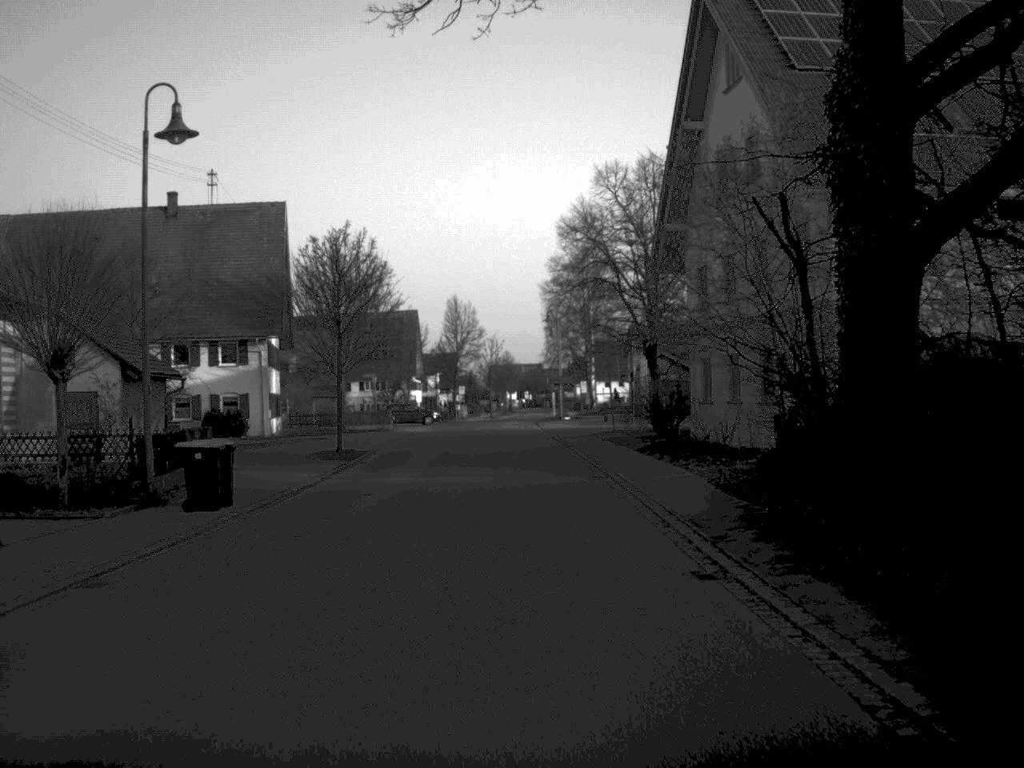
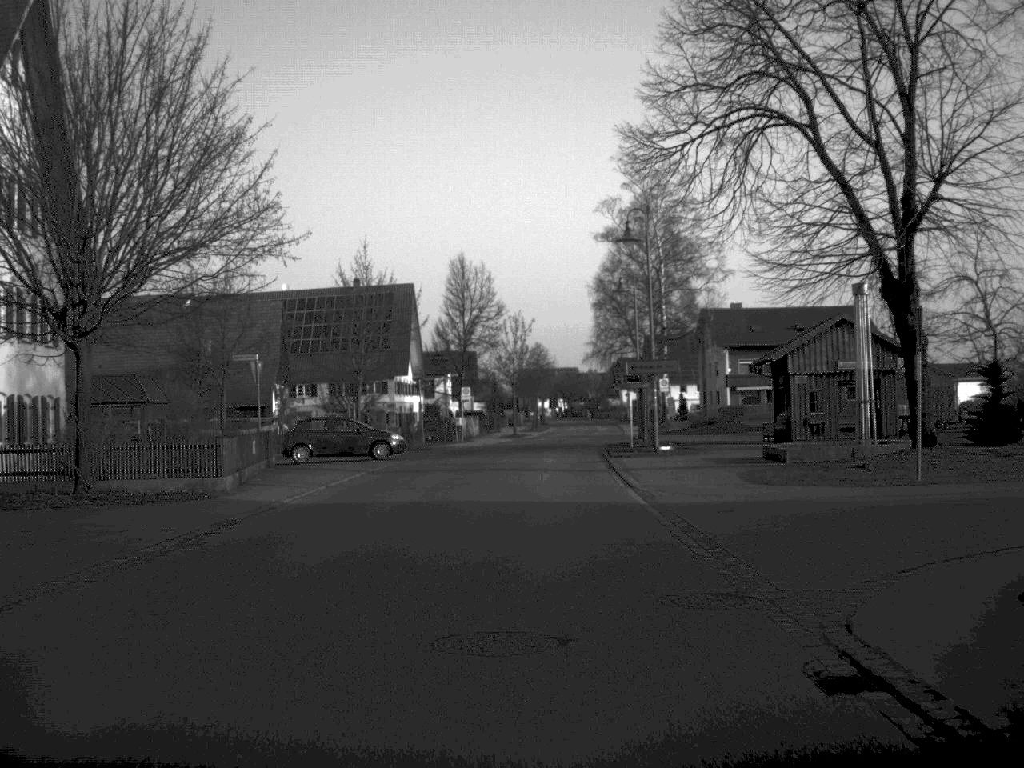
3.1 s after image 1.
(-0.6, +41.4) m; -1°
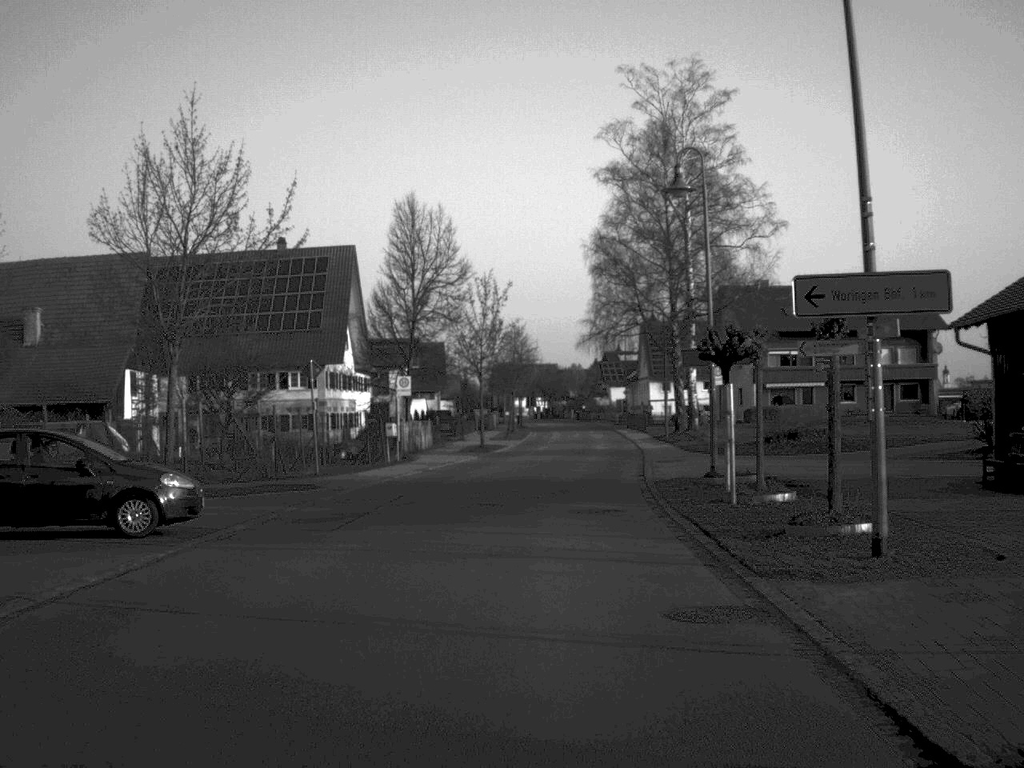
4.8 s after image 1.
(+0.1, +24.3) m; +1°
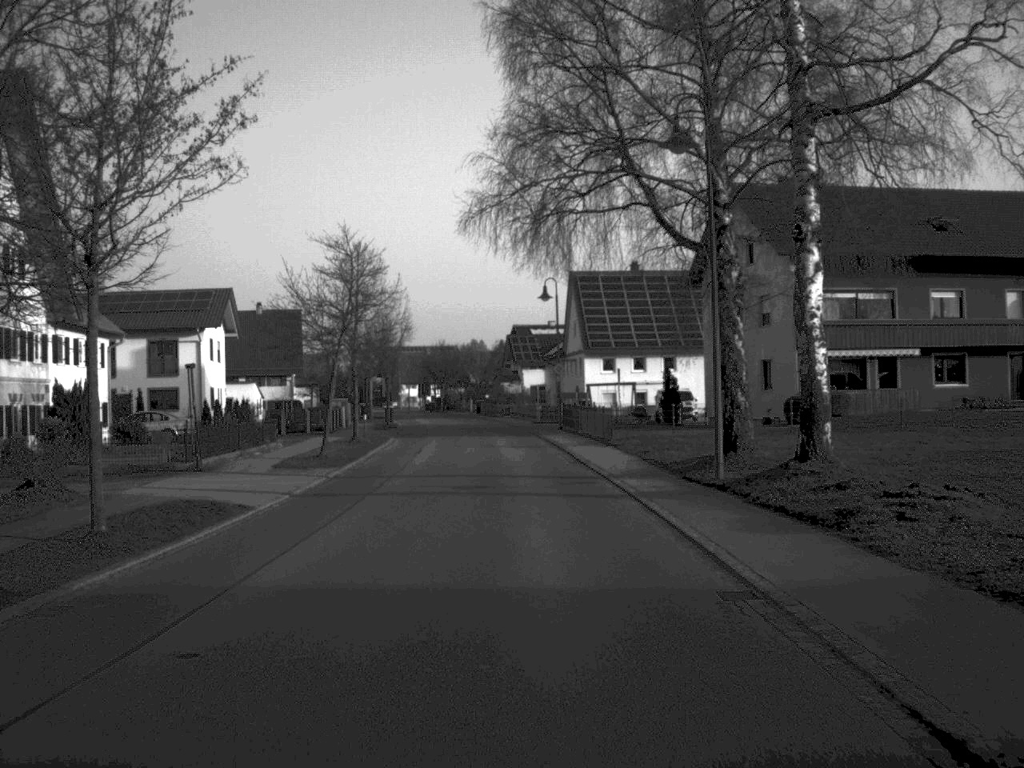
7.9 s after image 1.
(+1.9, +42.1) m; +4°
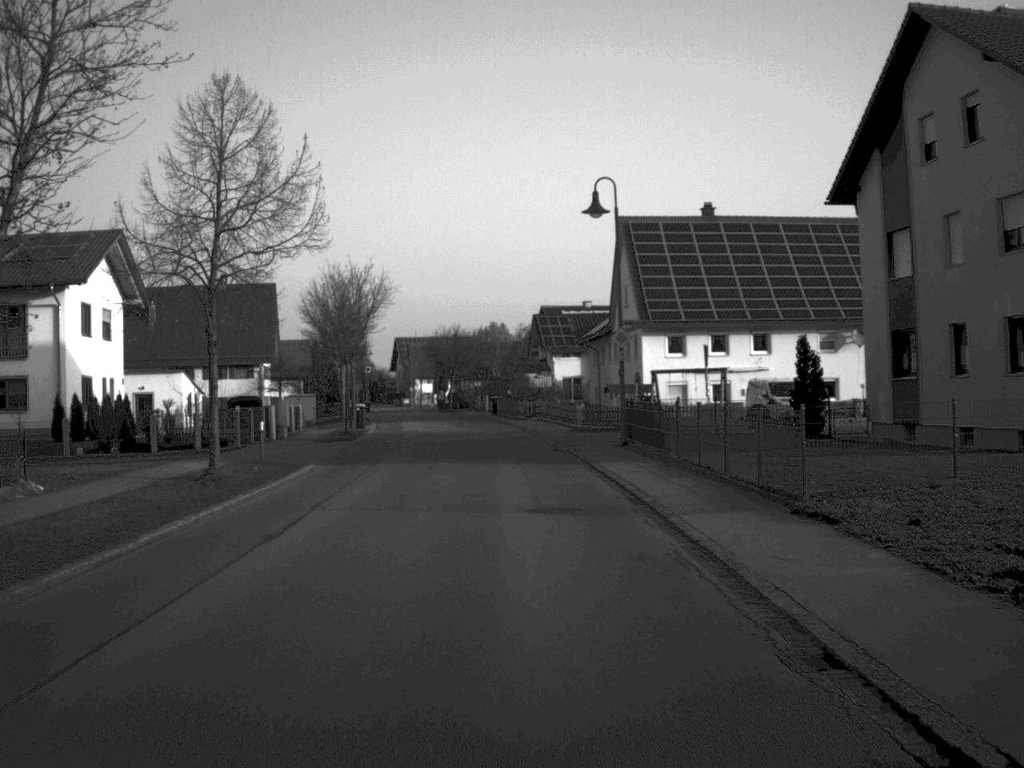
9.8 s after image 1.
(-0.2, +25.8) m; -1°
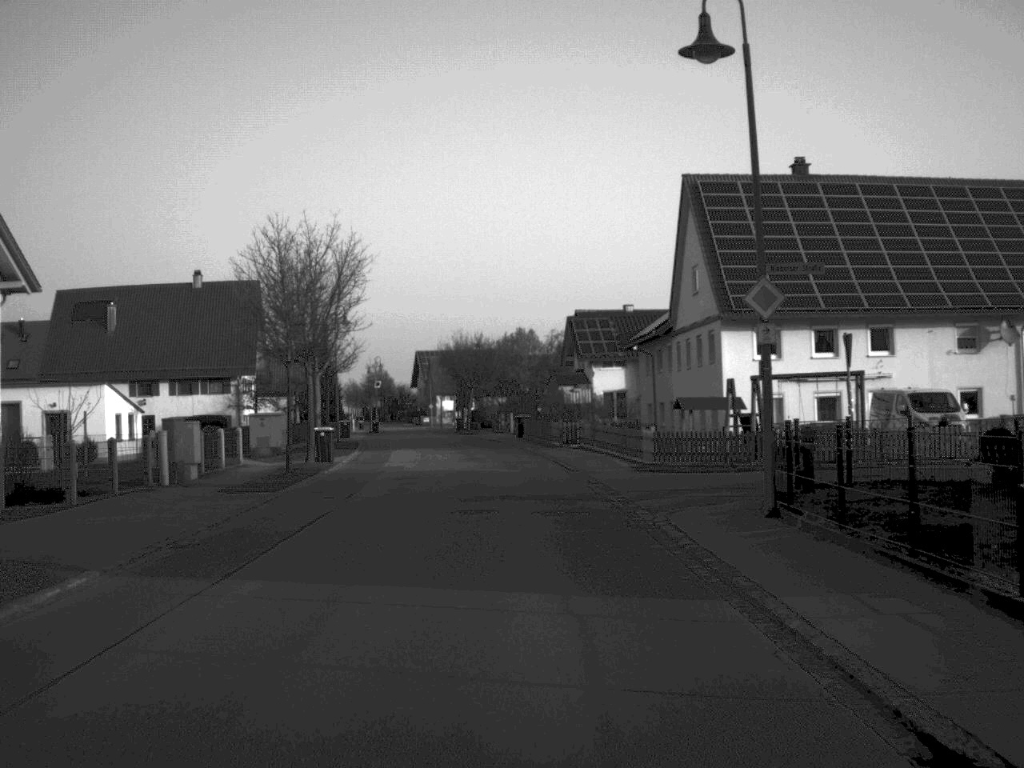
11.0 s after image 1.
(-0.2, +16.7) m; -1°
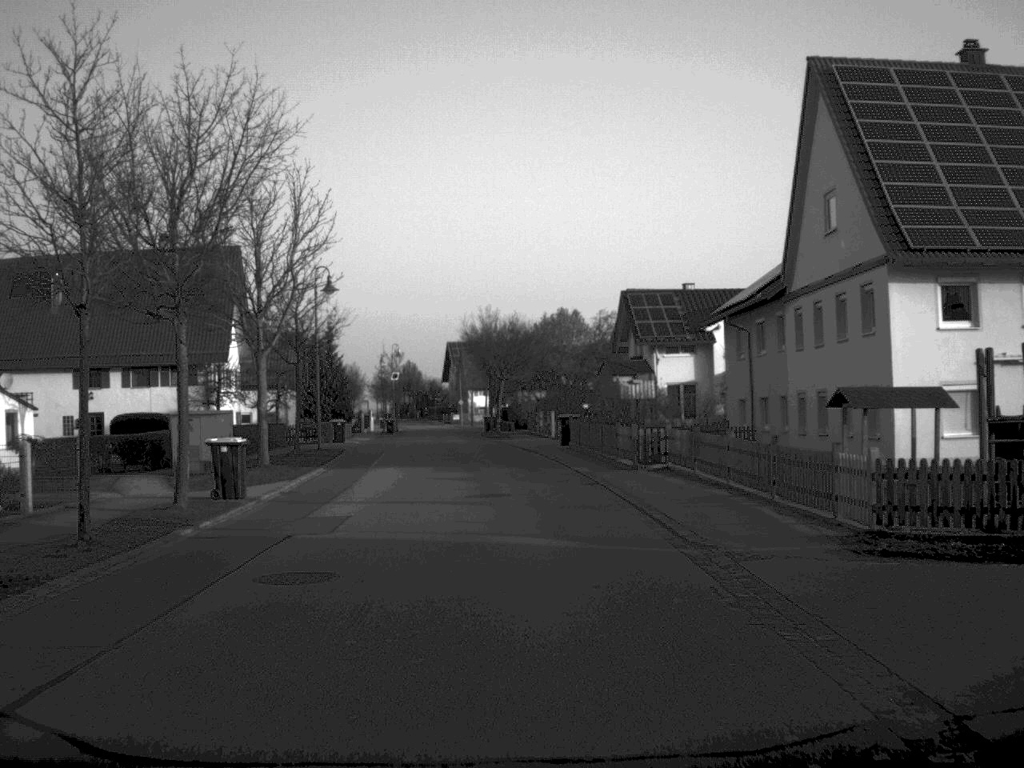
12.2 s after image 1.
(-0.2, +16.7) m; -2°
